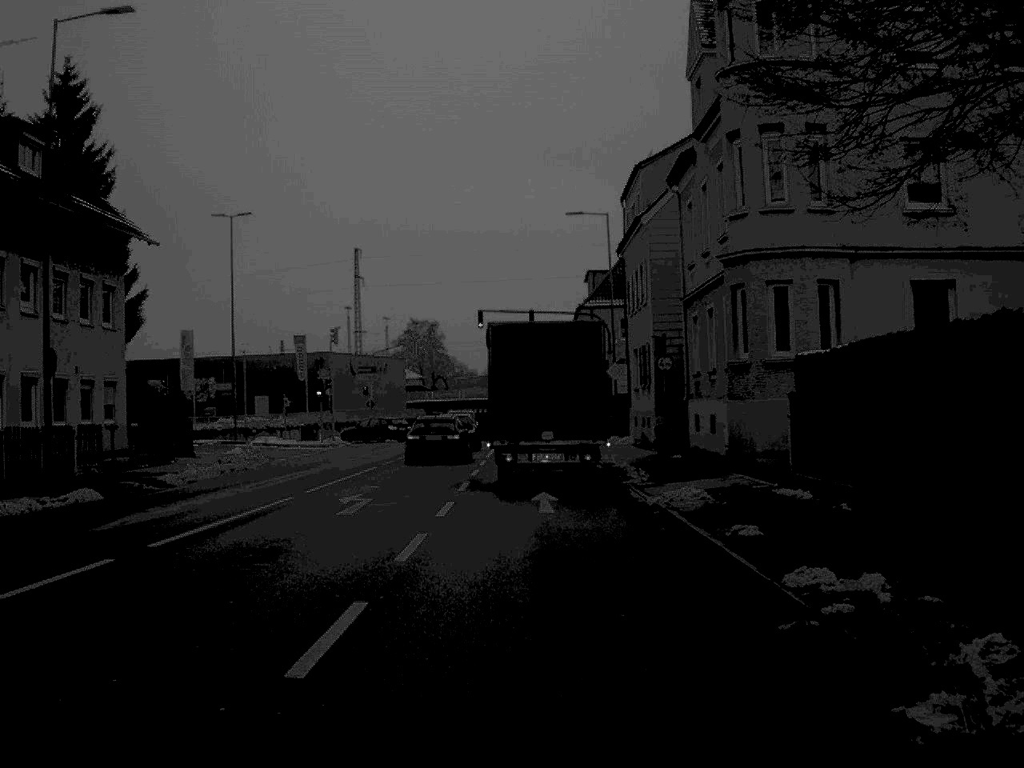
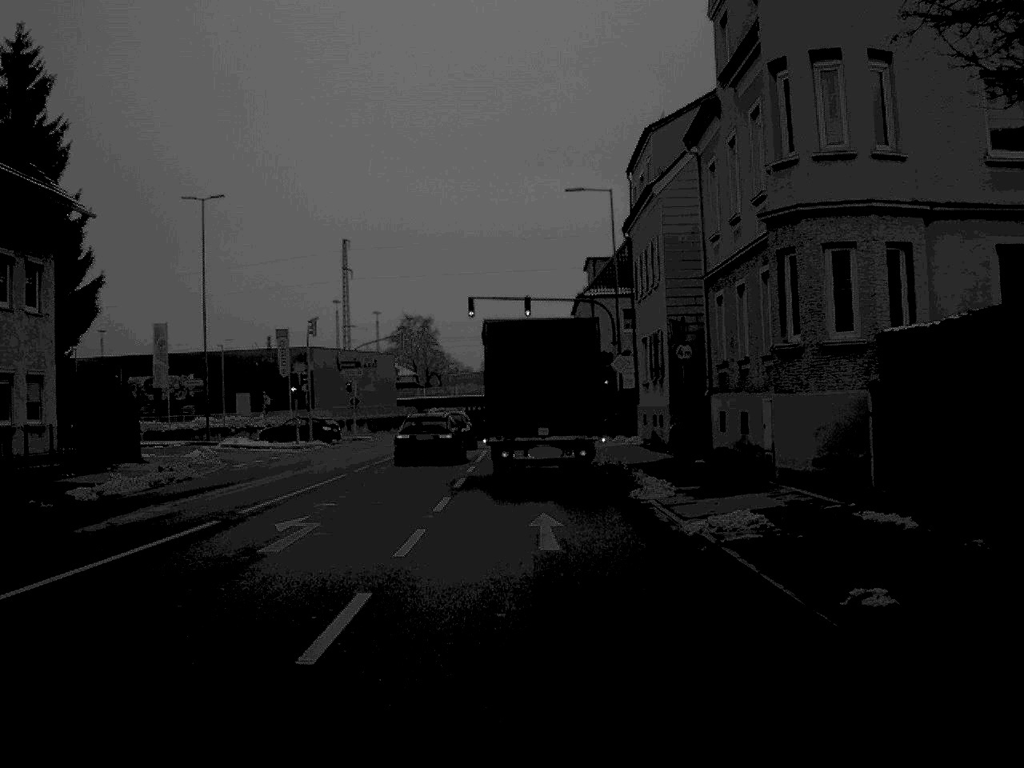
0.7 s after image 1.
(0.0, +5.6) m; 0°
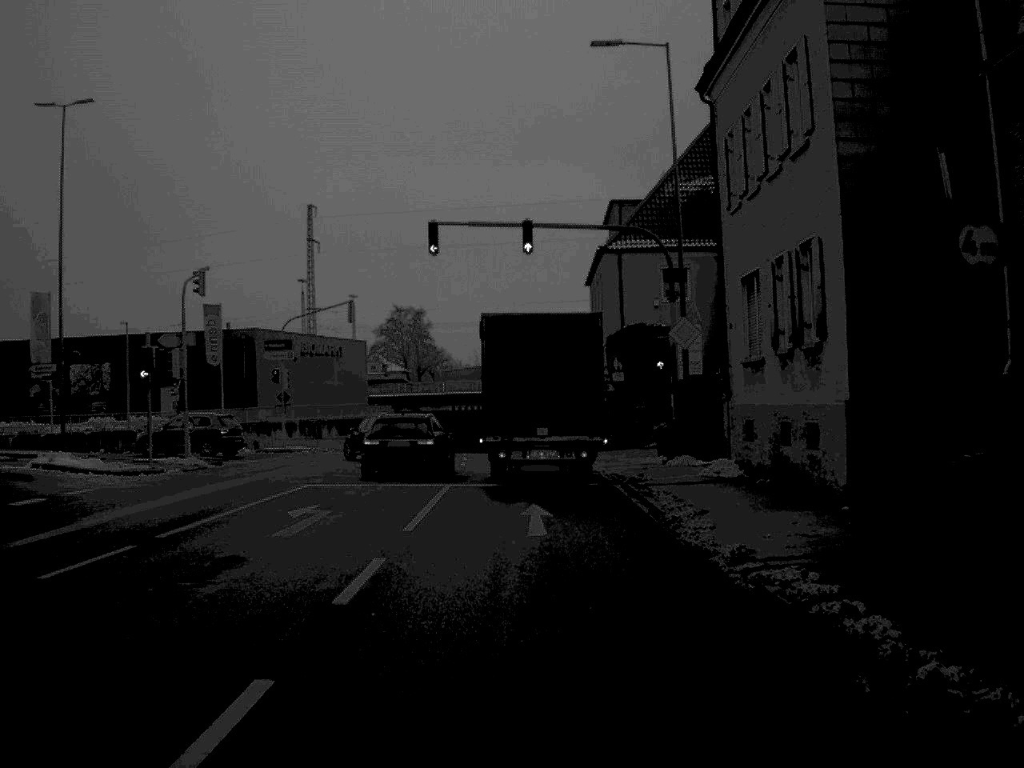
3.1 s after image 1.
(+0.1, +21.6) m; 0°
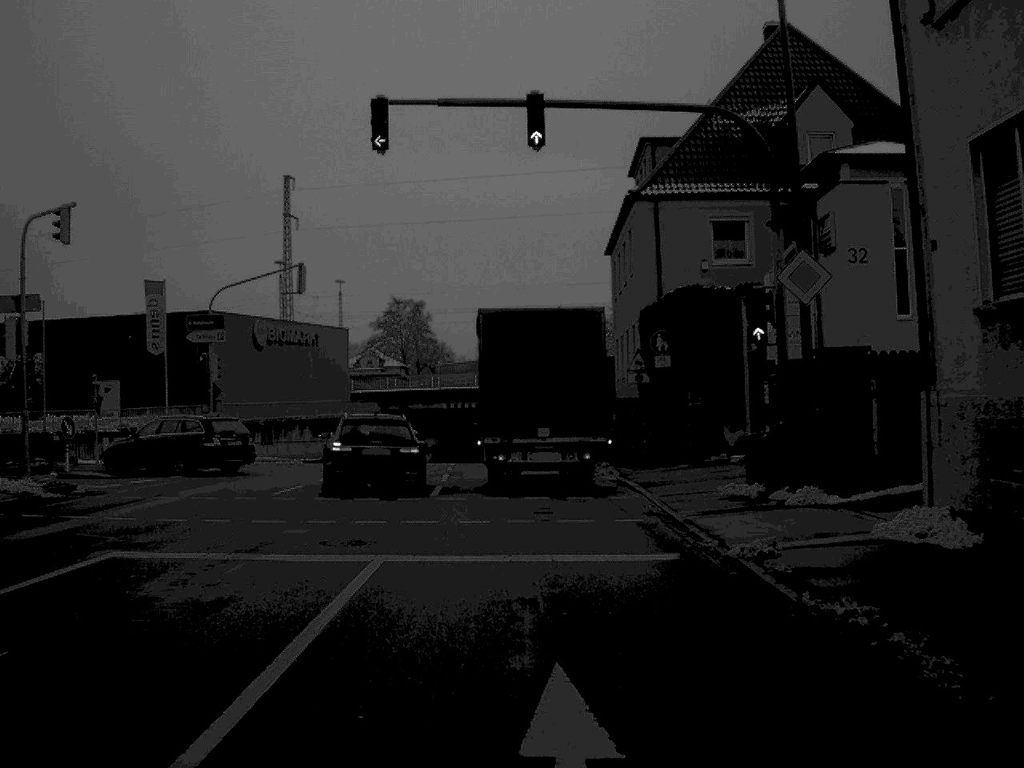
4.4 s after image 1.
(0.0, +12.8) m; 0°
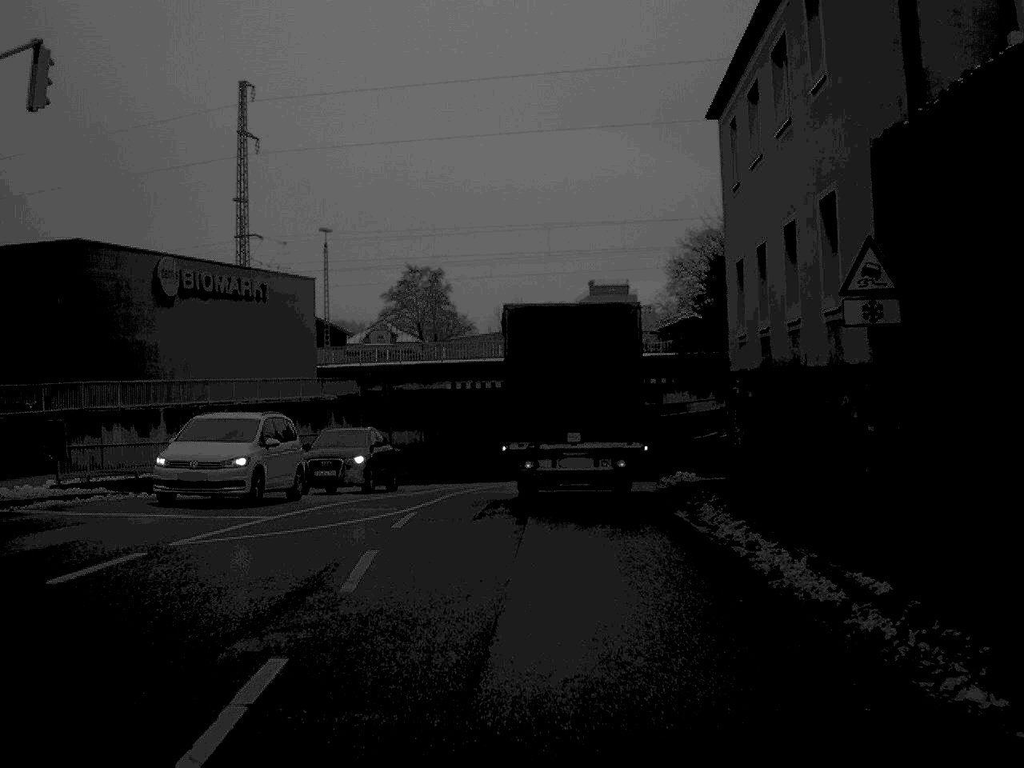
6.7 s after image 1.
(-0.3, +24.0) m; -1°
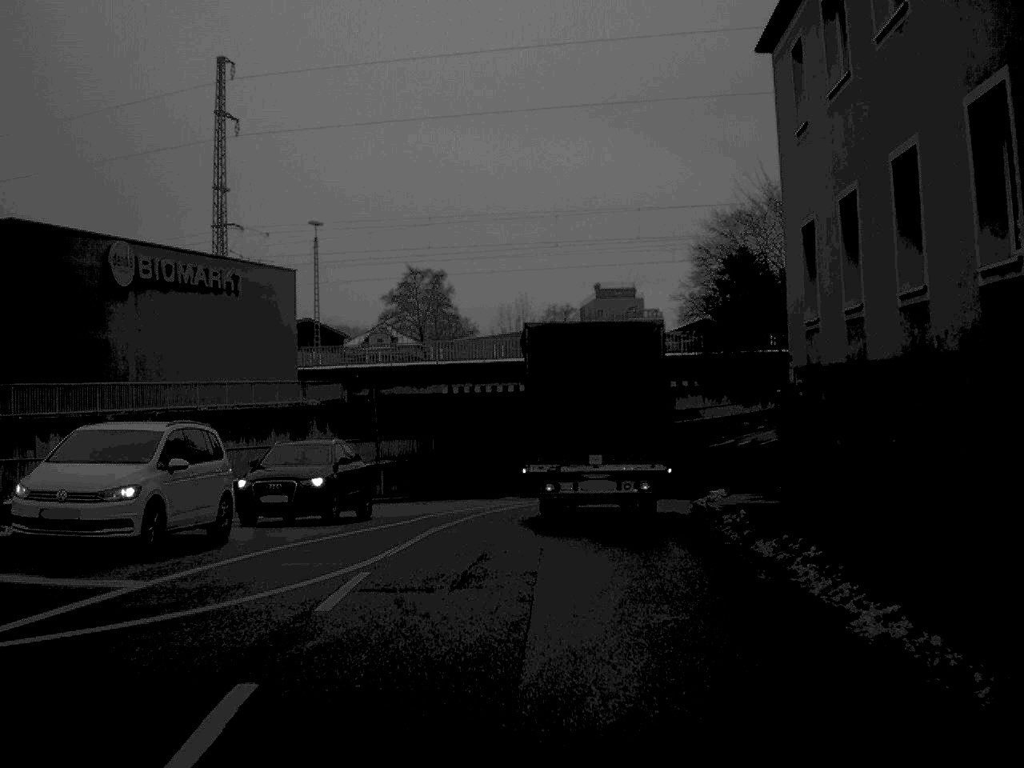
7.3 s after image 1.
(0.0, +6.4) m; 0°
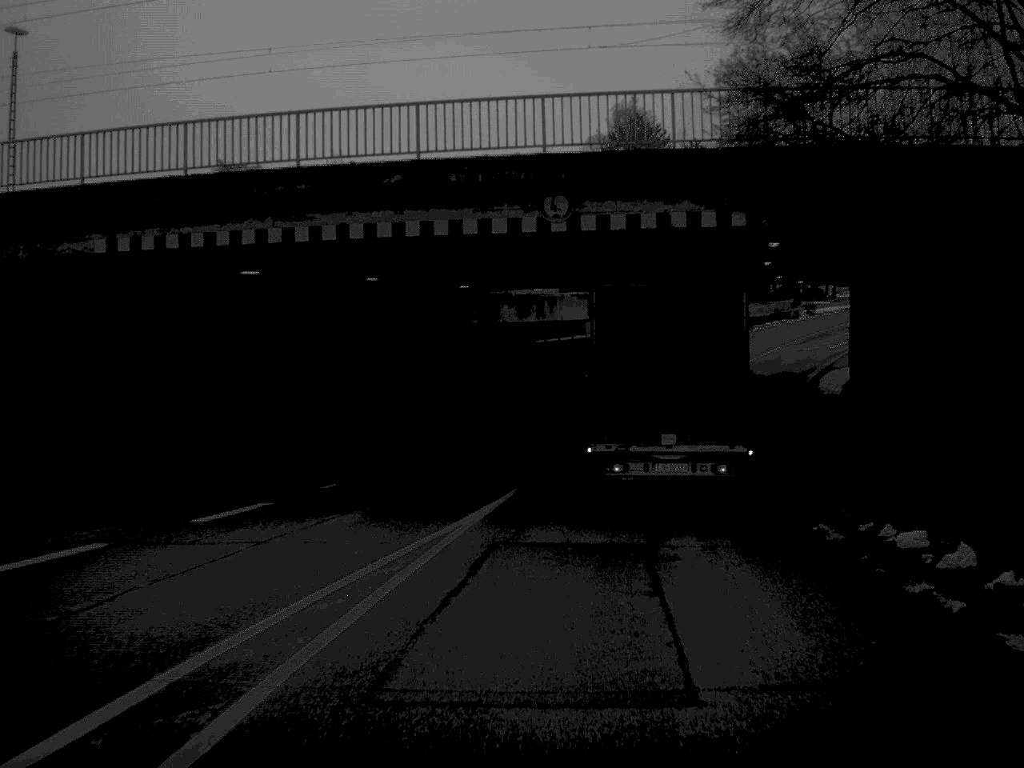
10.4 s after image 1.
(+1.4, +32.1) m; +7°
